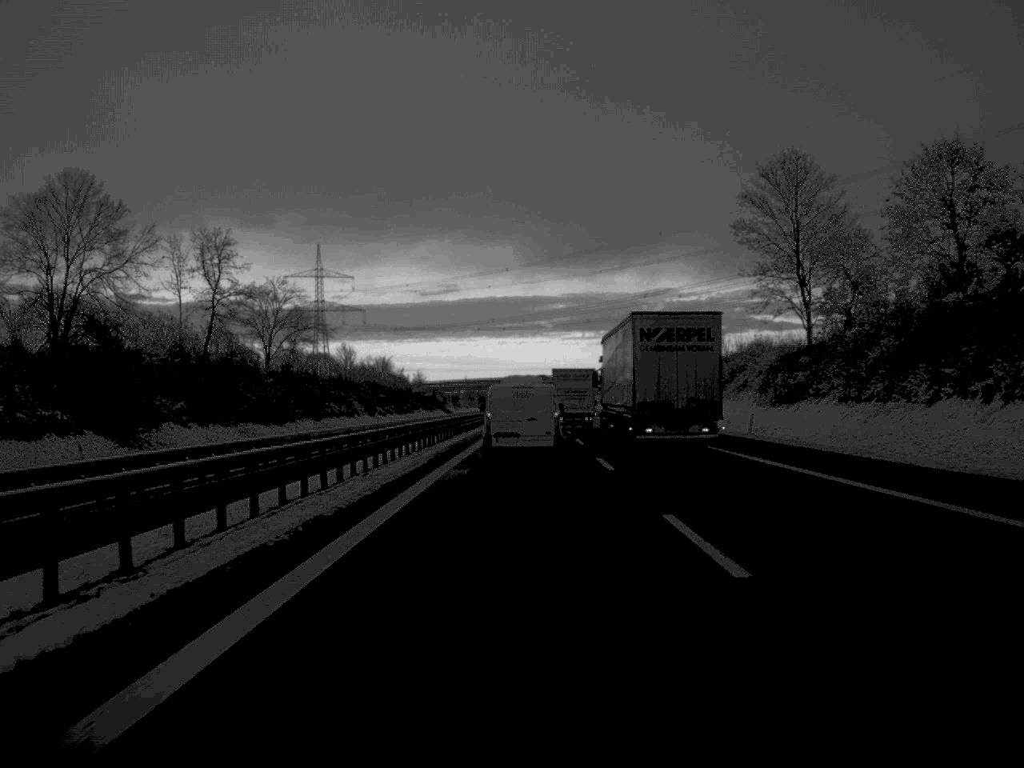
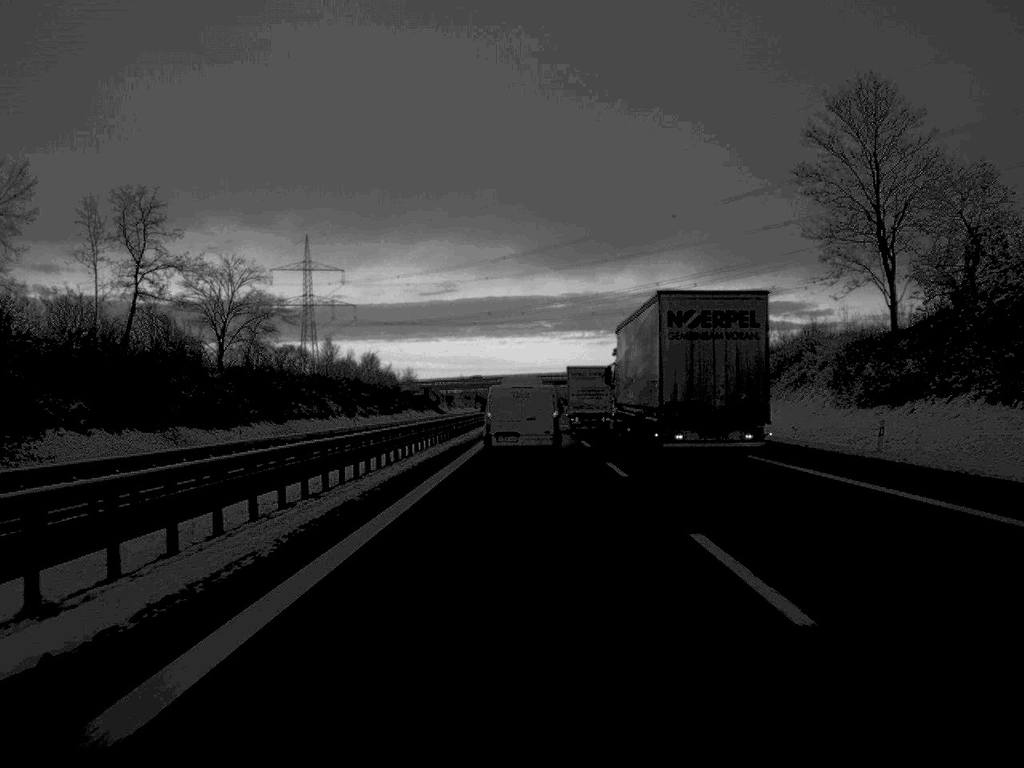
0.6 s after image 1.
(0.0, +20.5) m; 0°
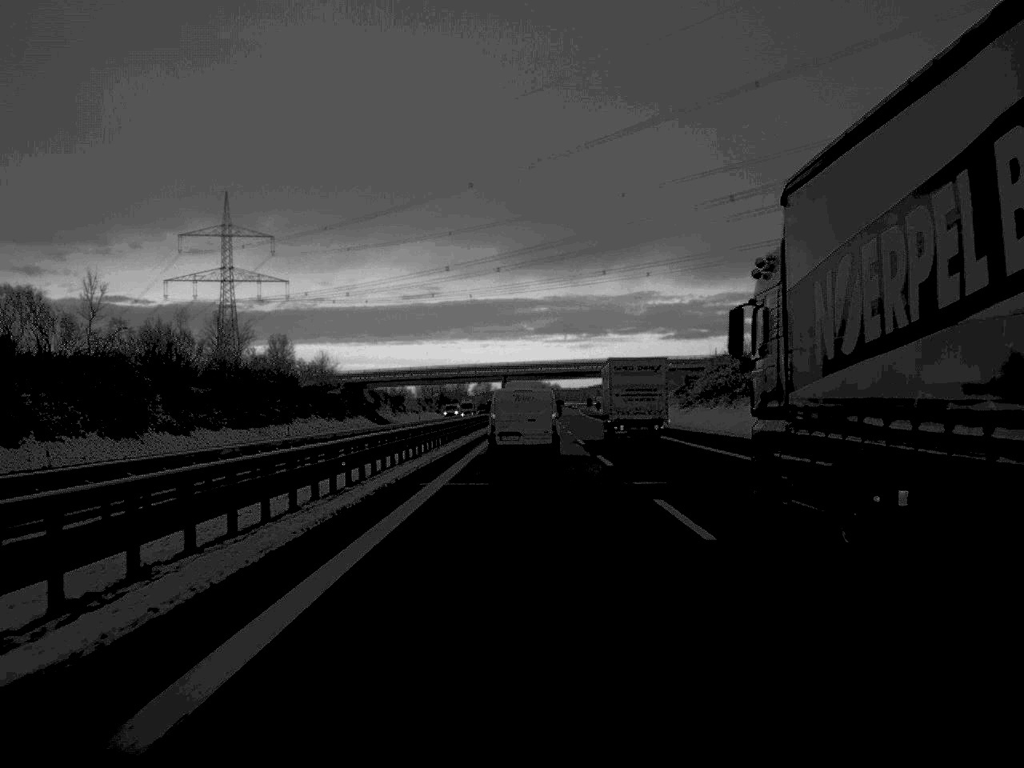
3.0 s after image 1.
(+0.5, +83.6) m; +1°
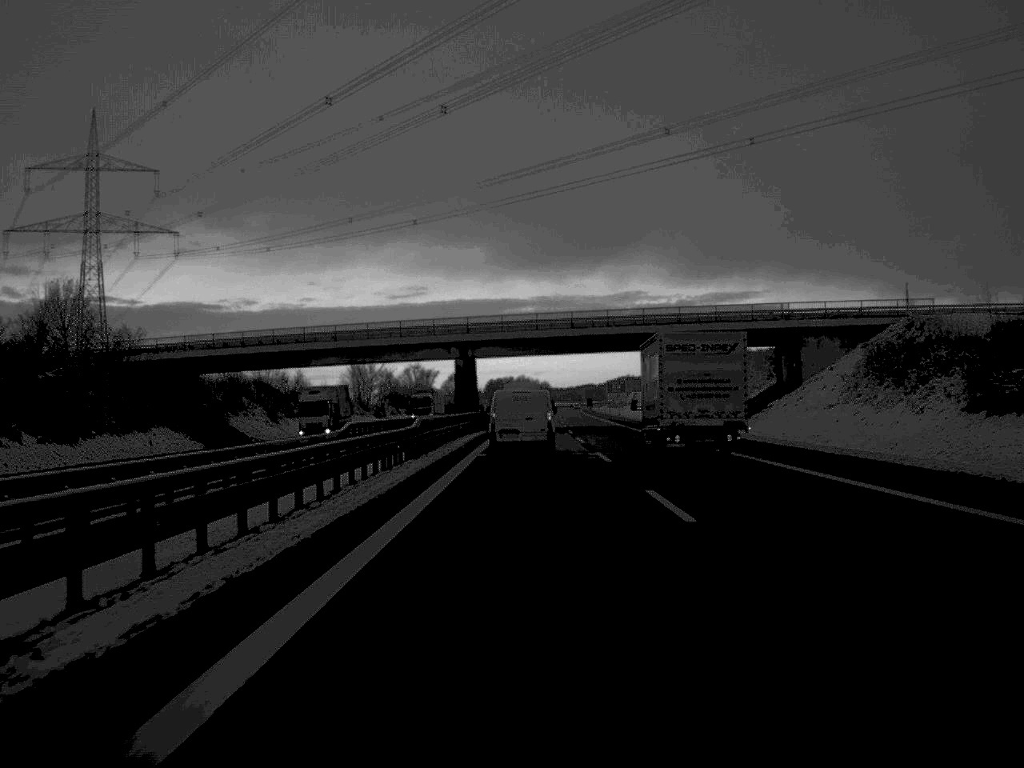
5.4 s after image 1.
(+0.4, +87.4) m; +1°
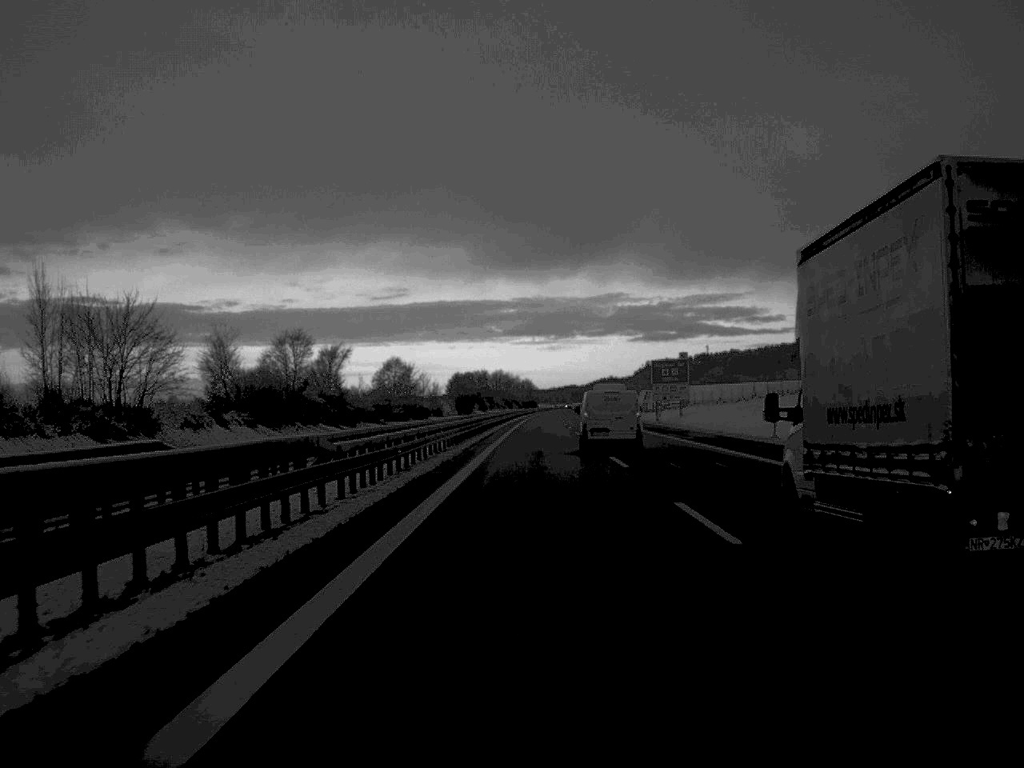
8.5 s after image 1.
(+0.8, +110.4) m; +1°
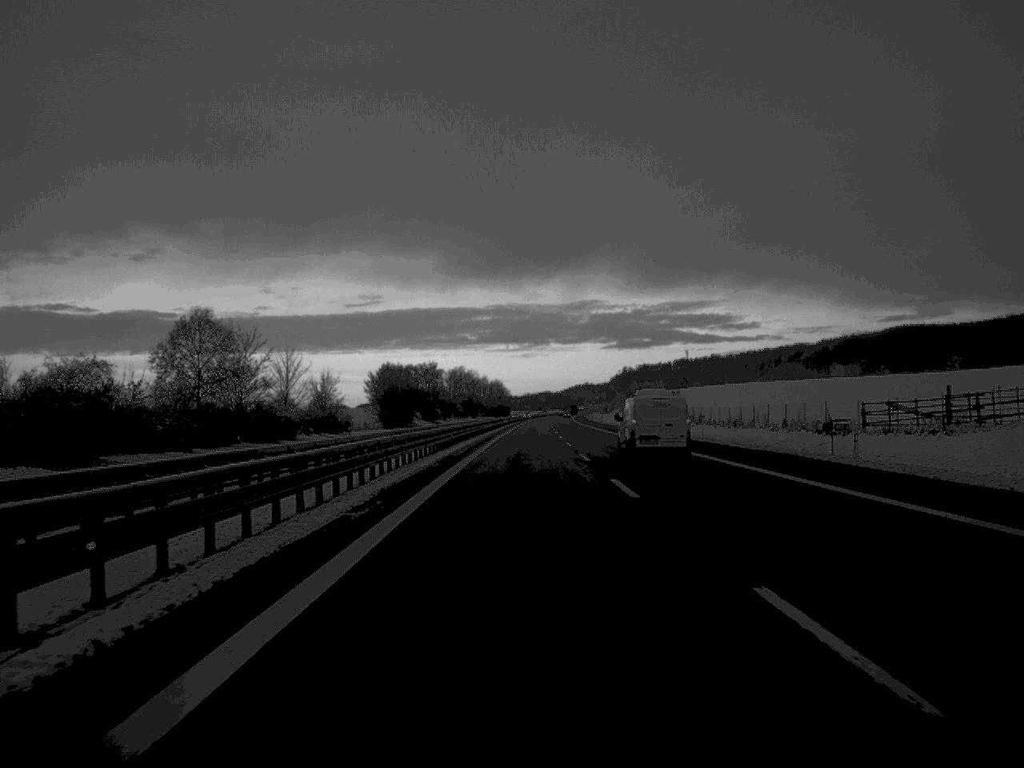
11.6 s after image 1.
(+1.3, +116.6) m; +1°
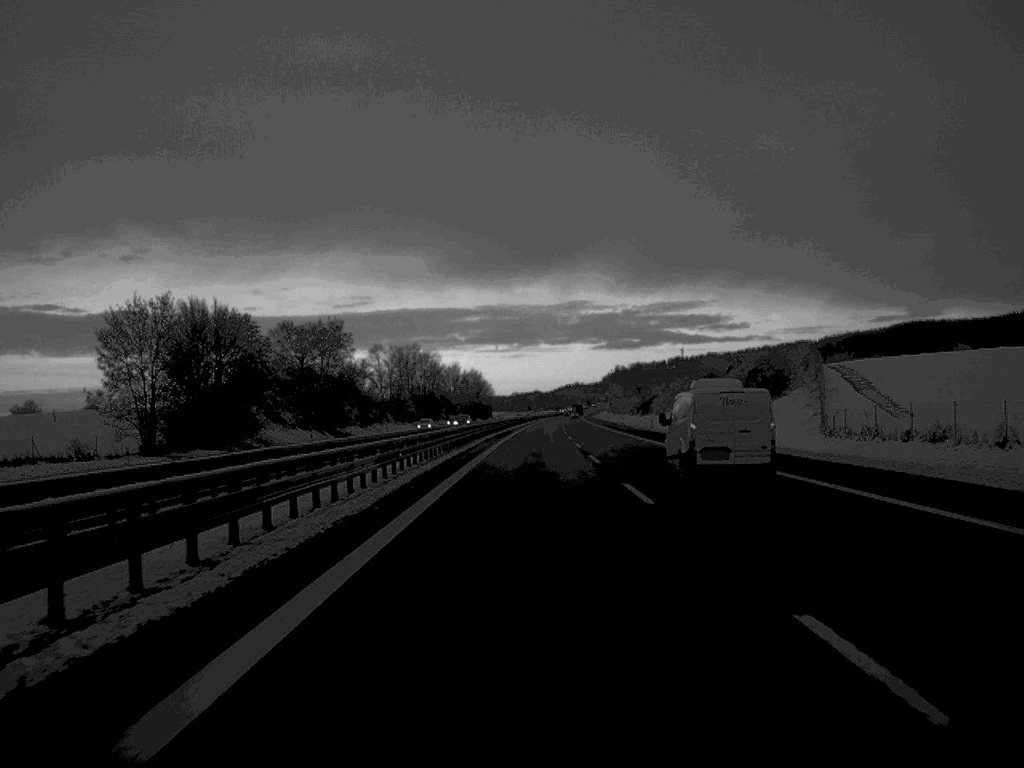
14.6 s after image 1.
(+0.5, +127.1) m; 0°
